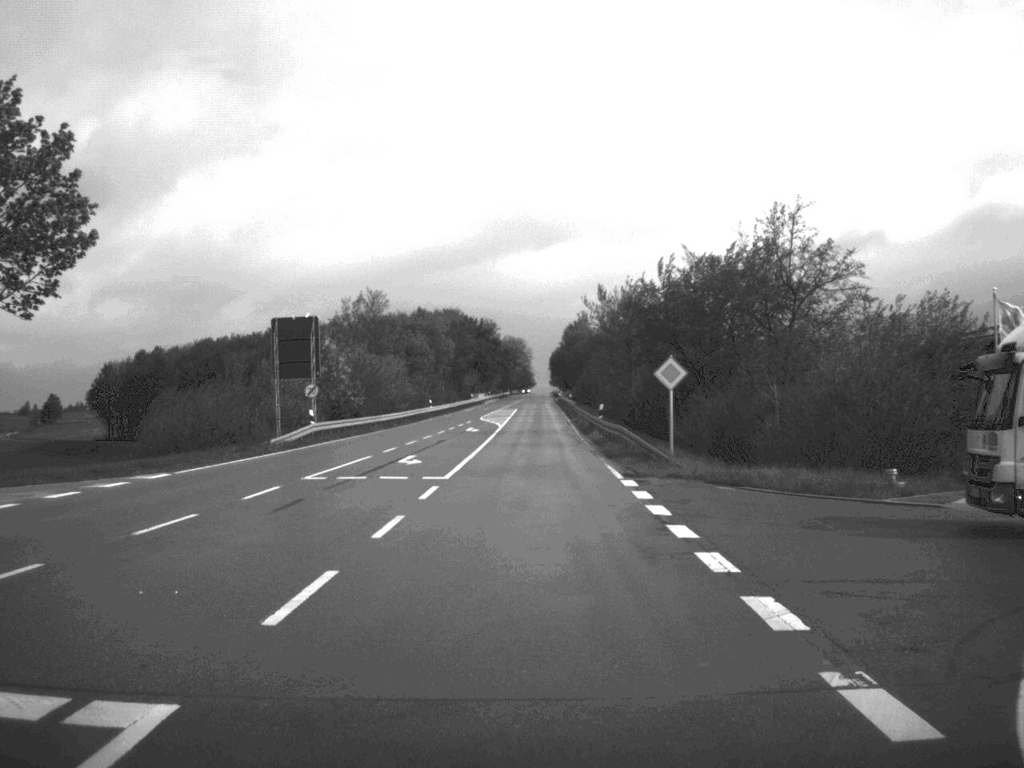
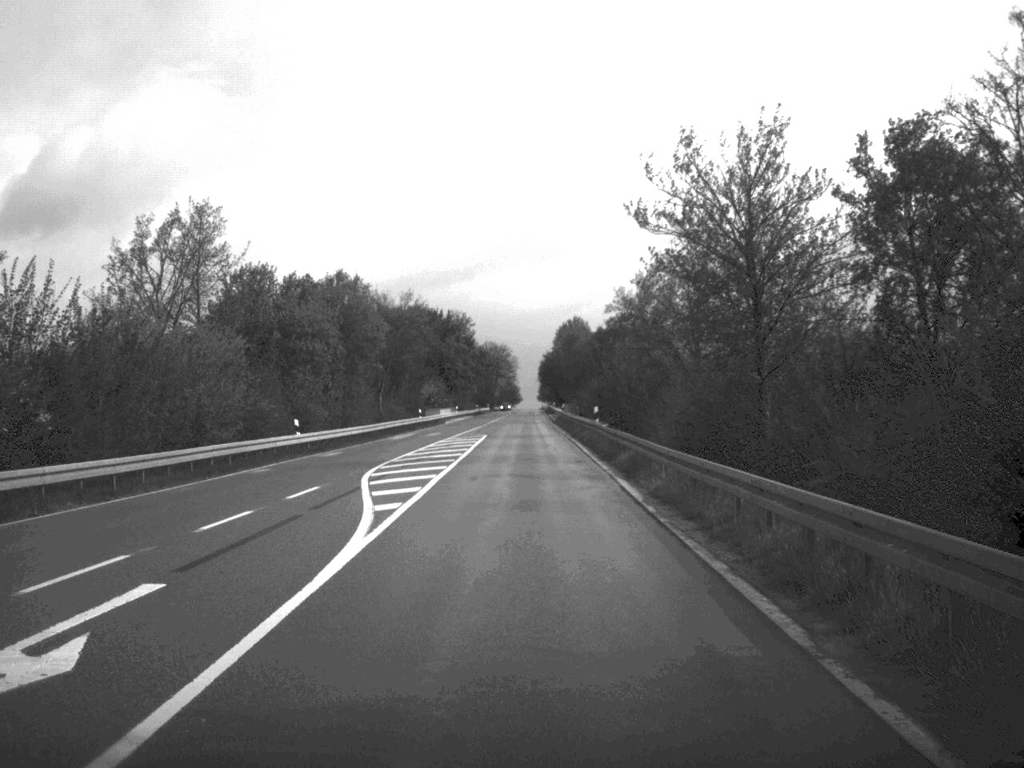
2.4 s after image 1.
(+0.3, +52.4) m; 0°
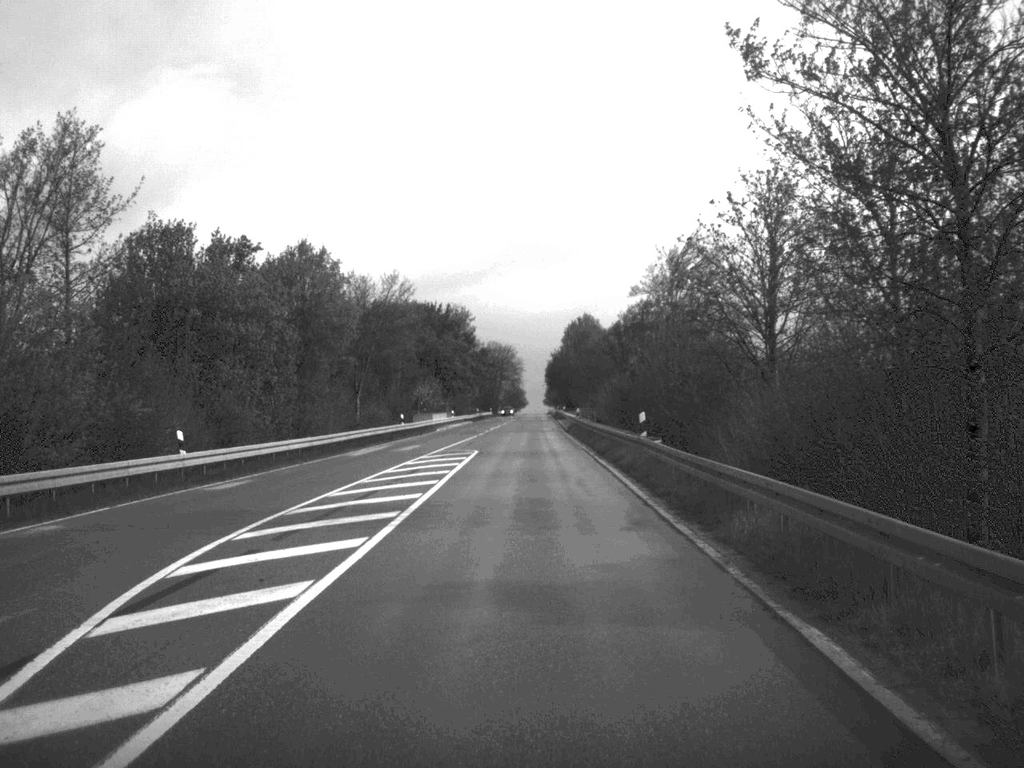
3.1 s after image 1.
(0.0, +16.3) m; 0°
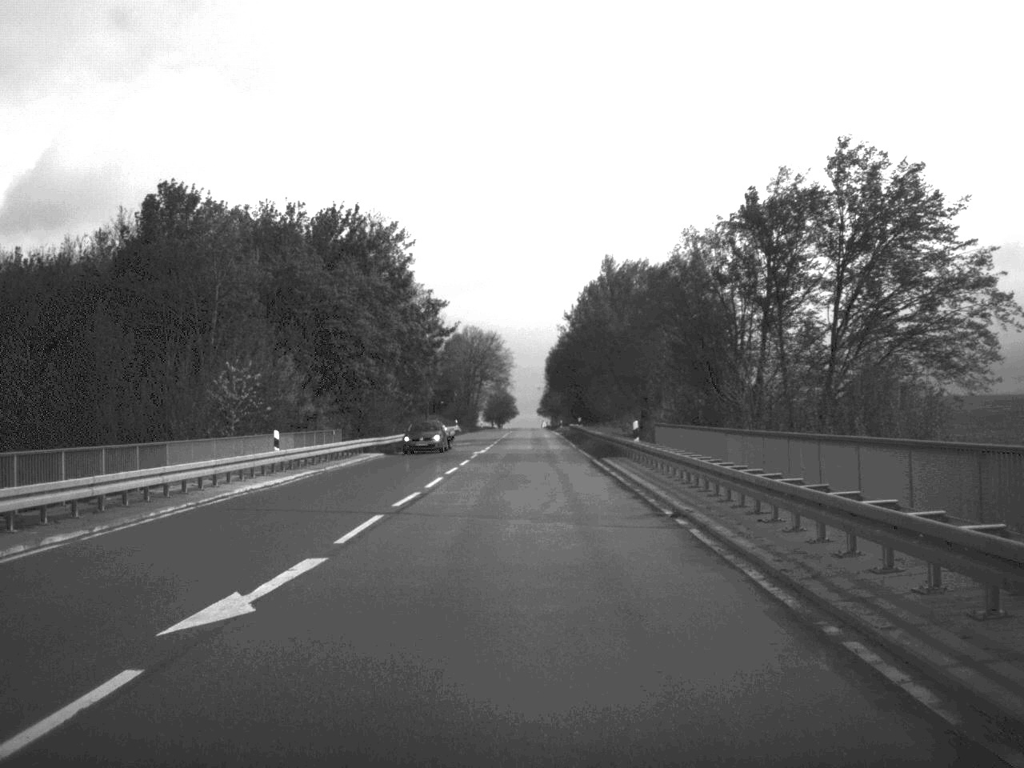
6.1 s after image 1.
(0.0, +77.0) m; 0°
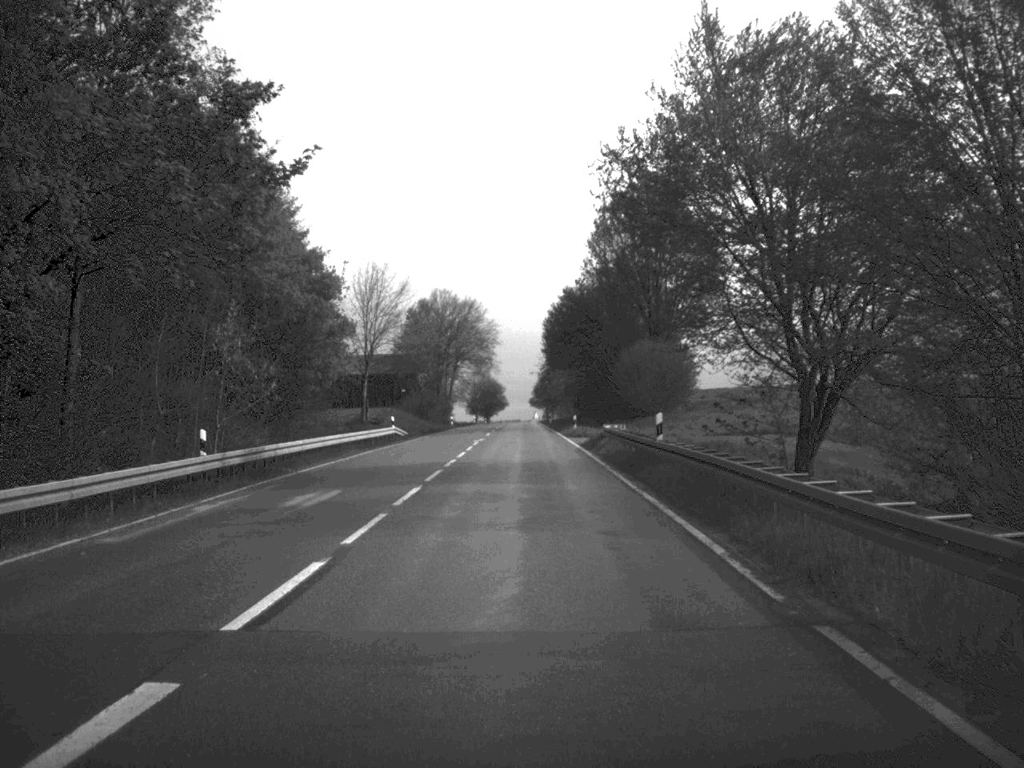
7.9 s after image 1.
(+0.2, +48.3) m; 0°
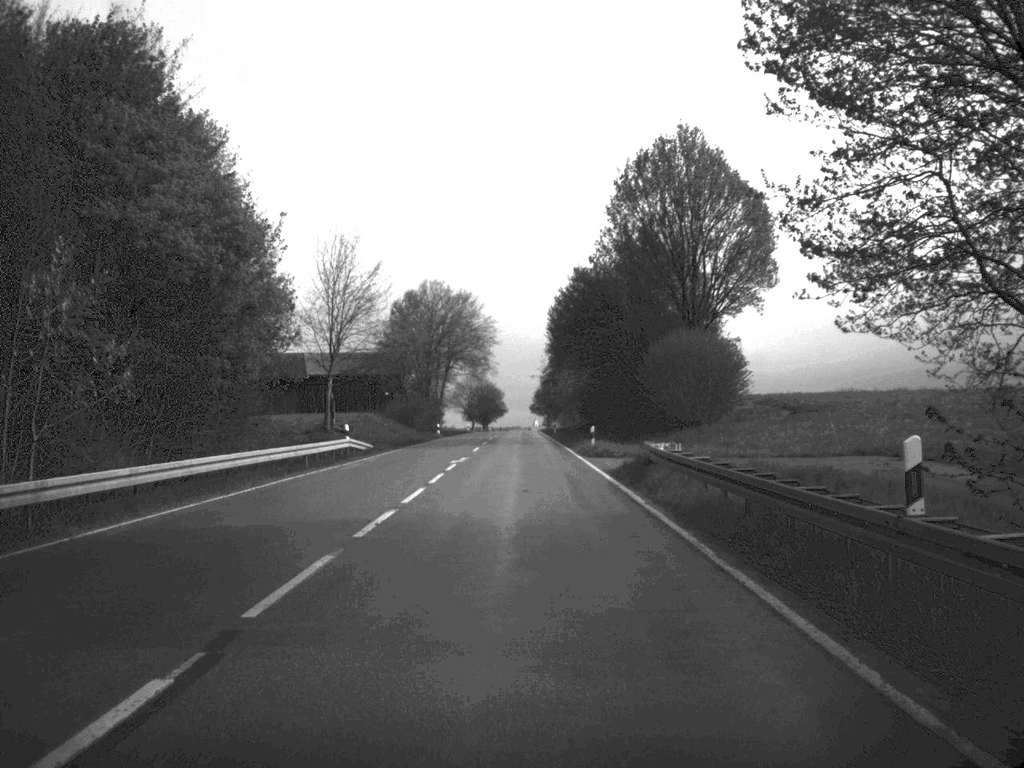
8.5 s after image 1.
(0.0, +17.1) m; 0°
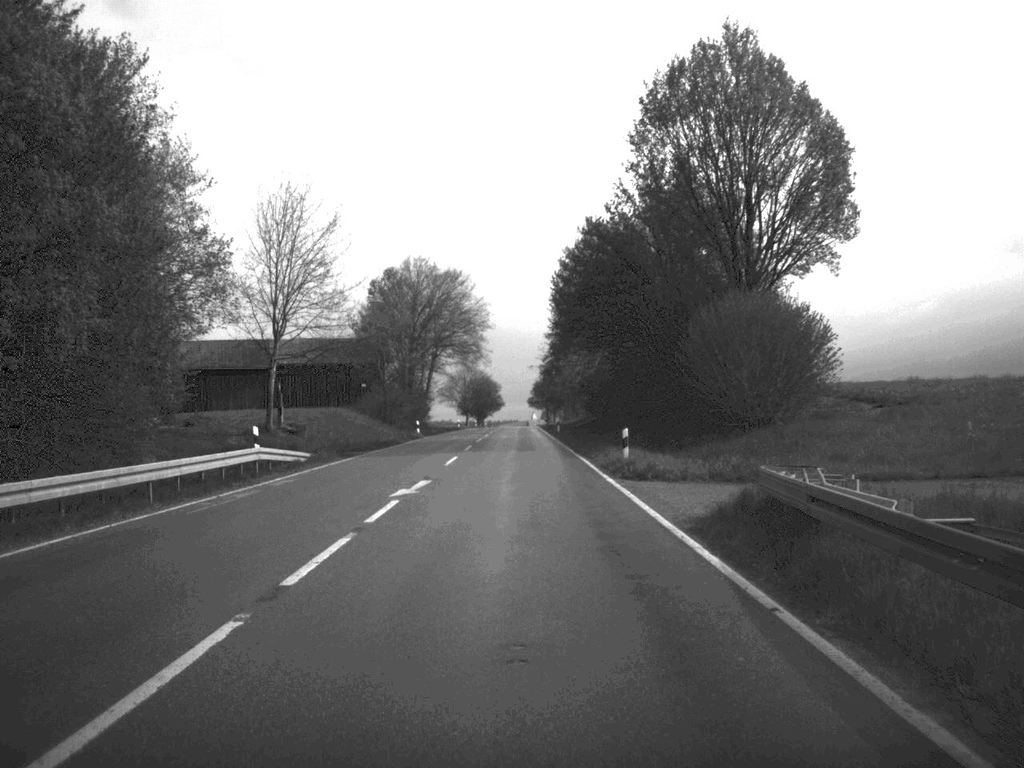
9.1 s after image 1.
(0.0, +16.4) m; 0°
